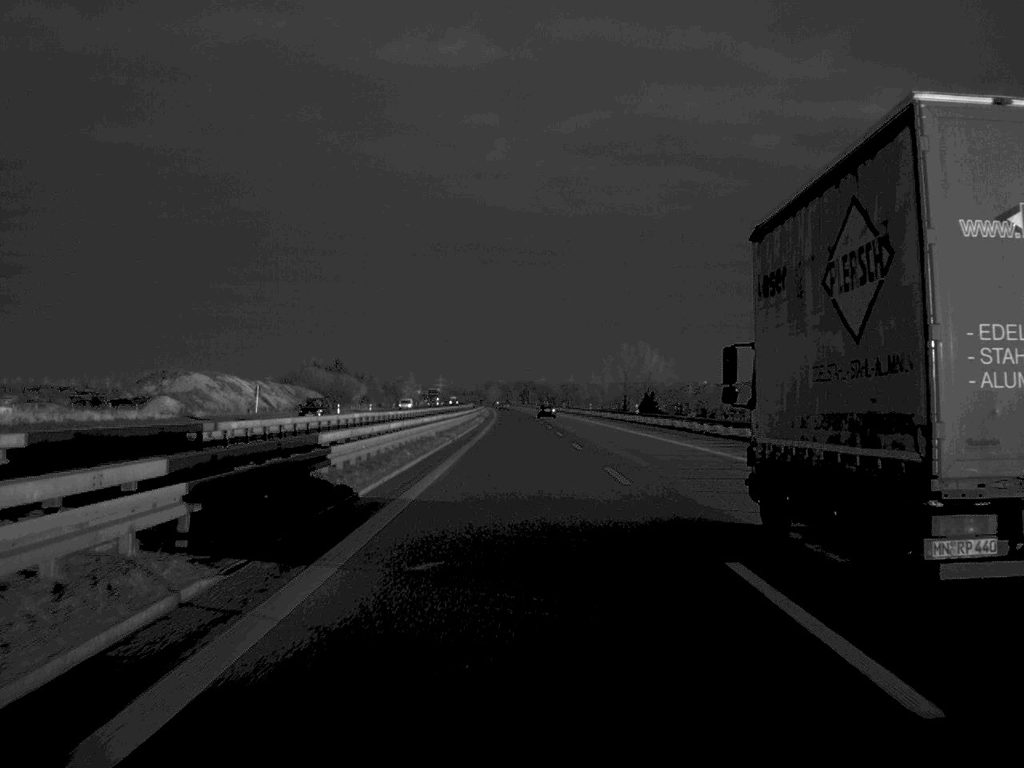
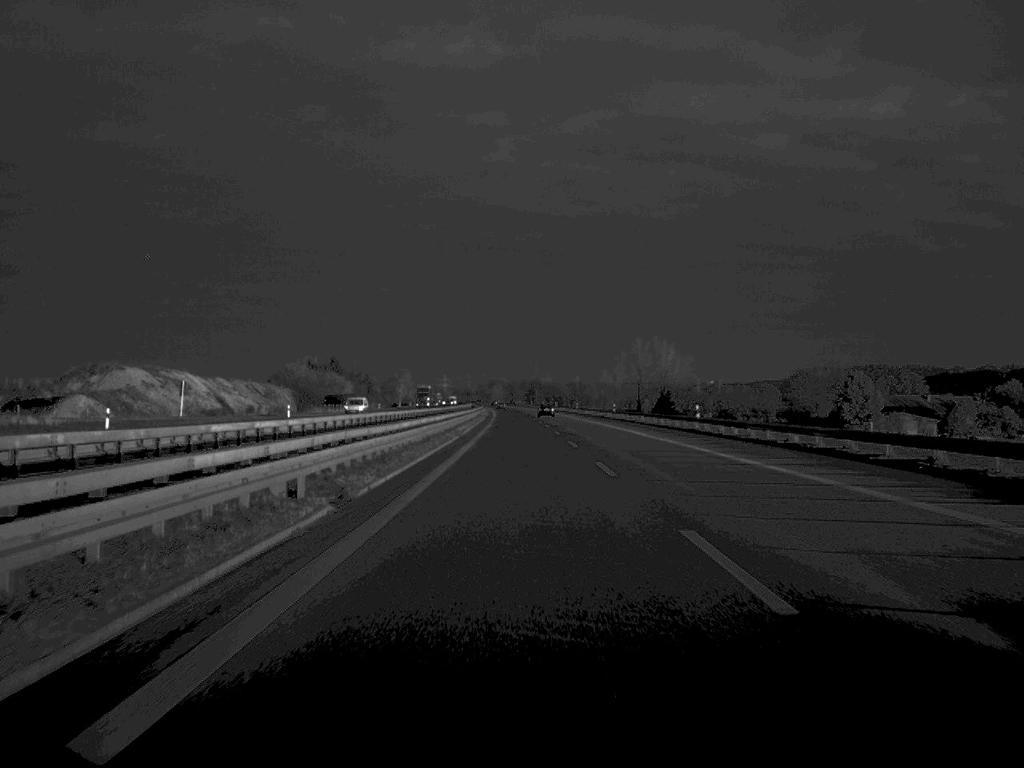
(-0.1, +31.6) m; 0°
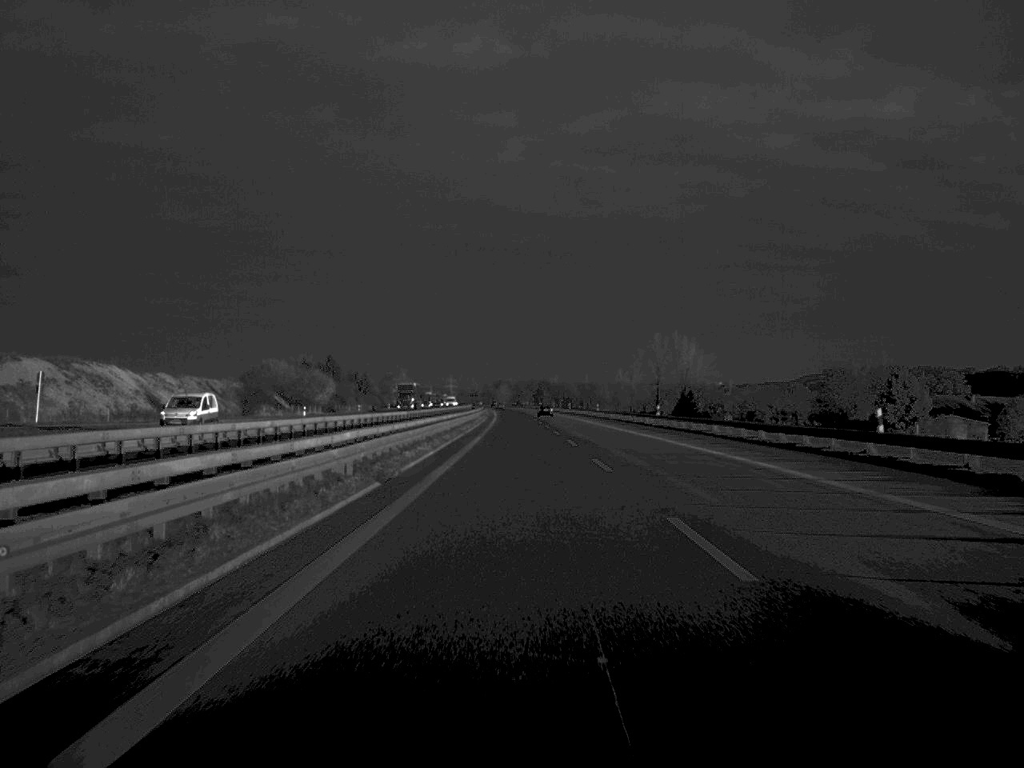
(-0.1, +34.6) m; 0°
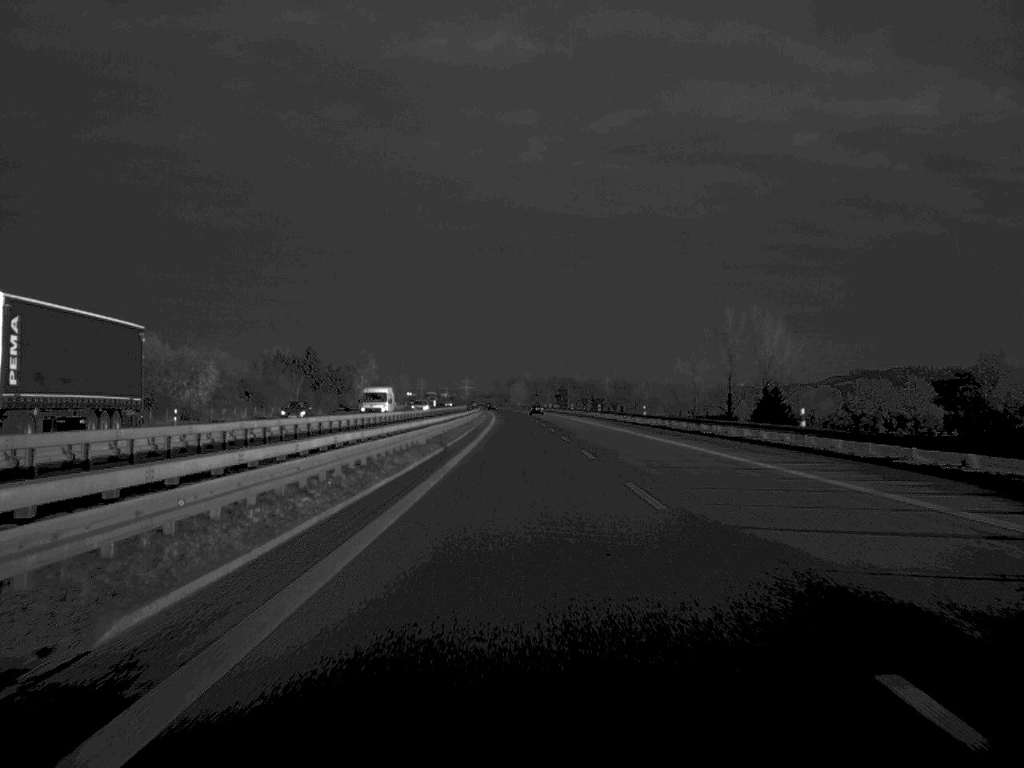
(-0.8, +99.5) m; -1°
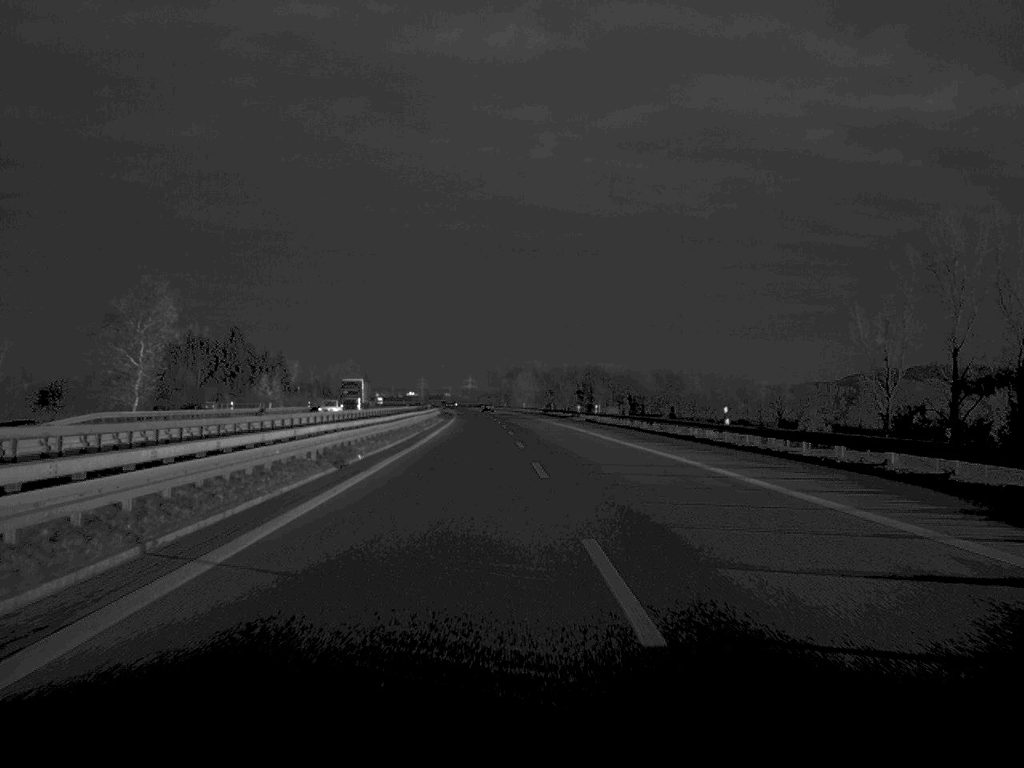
(-0.4, +134.4) m; 0°
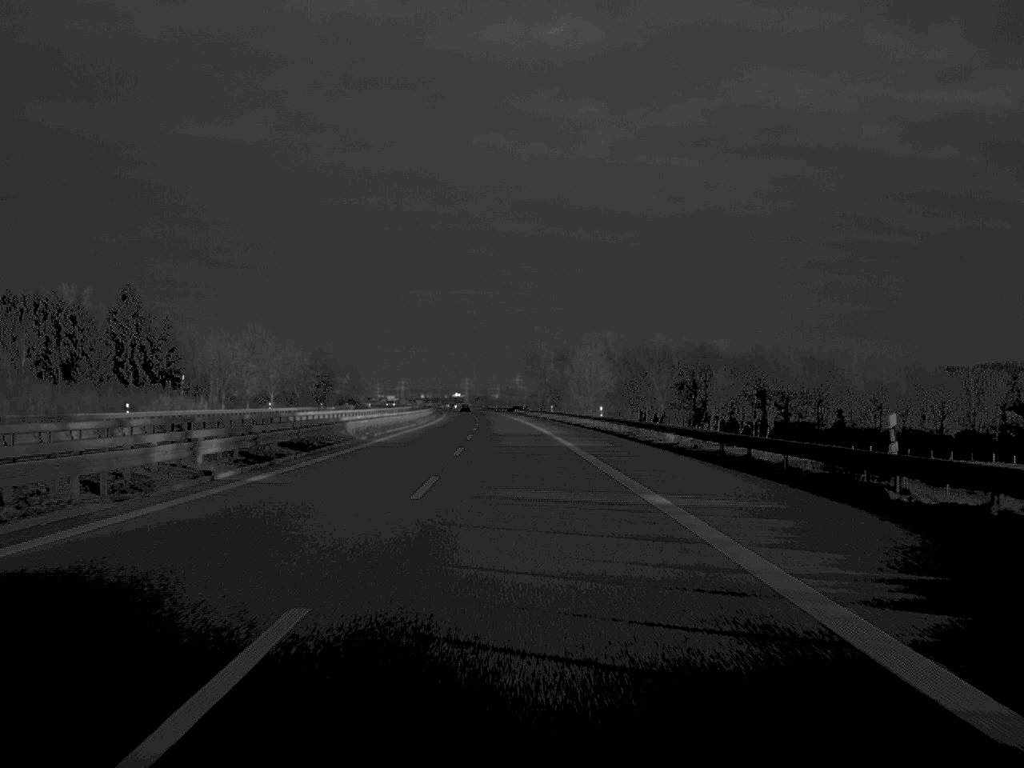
(-2.0, +130.0) m; -2°
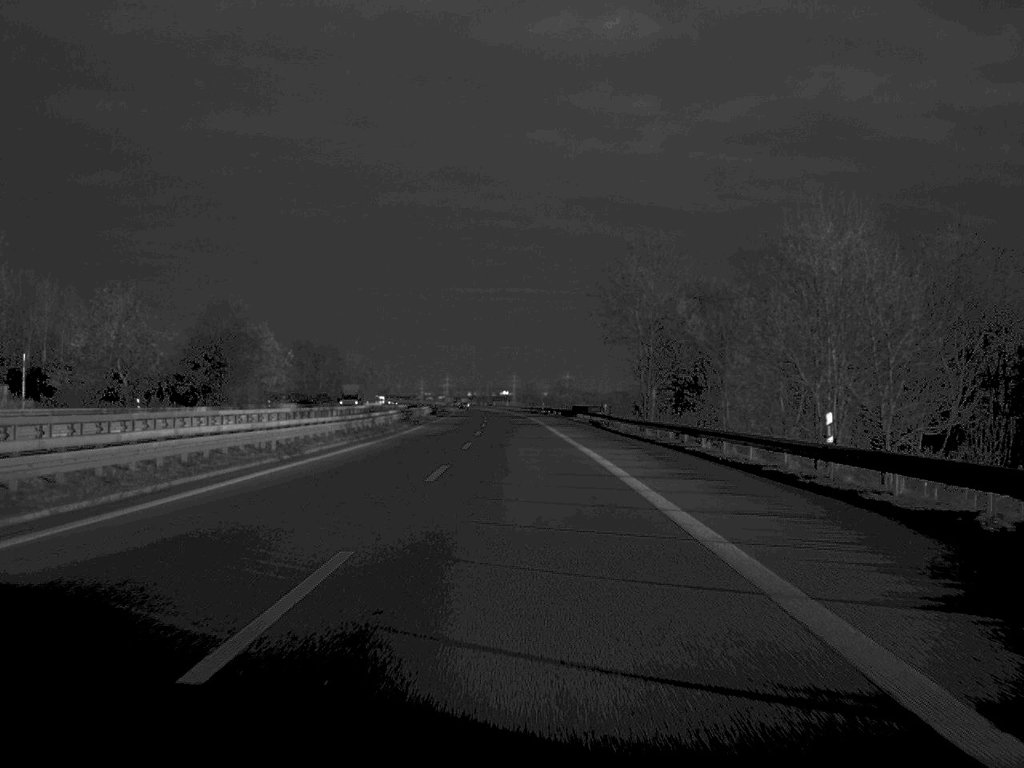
(-2.1, +102.8) m; -2°
